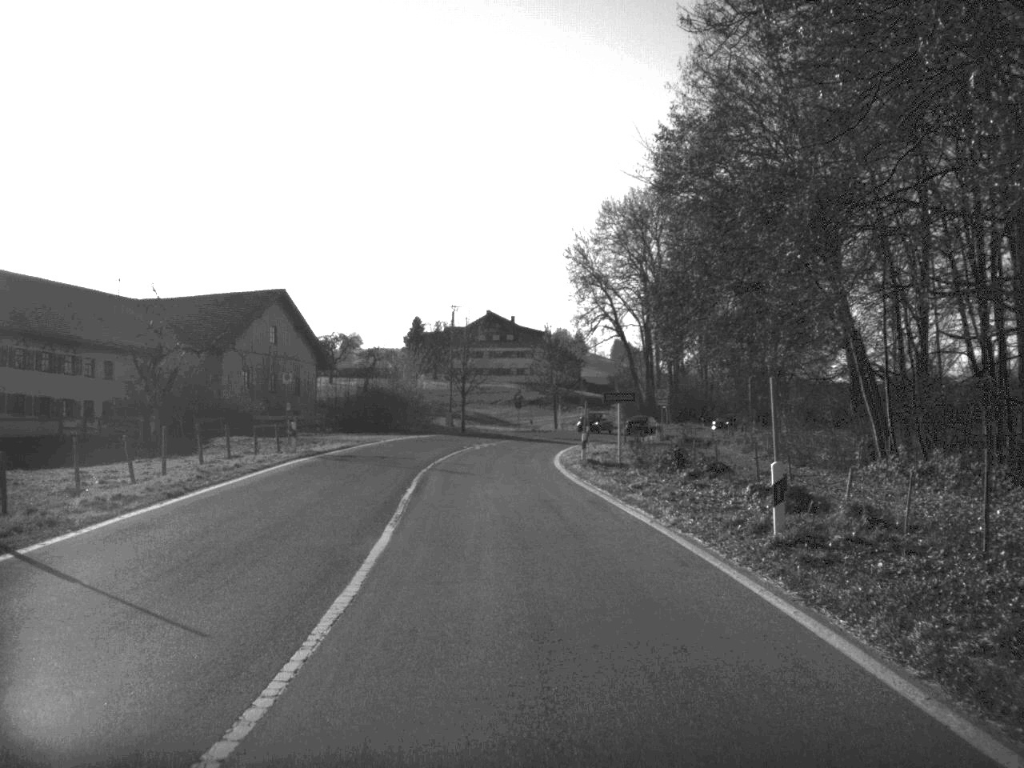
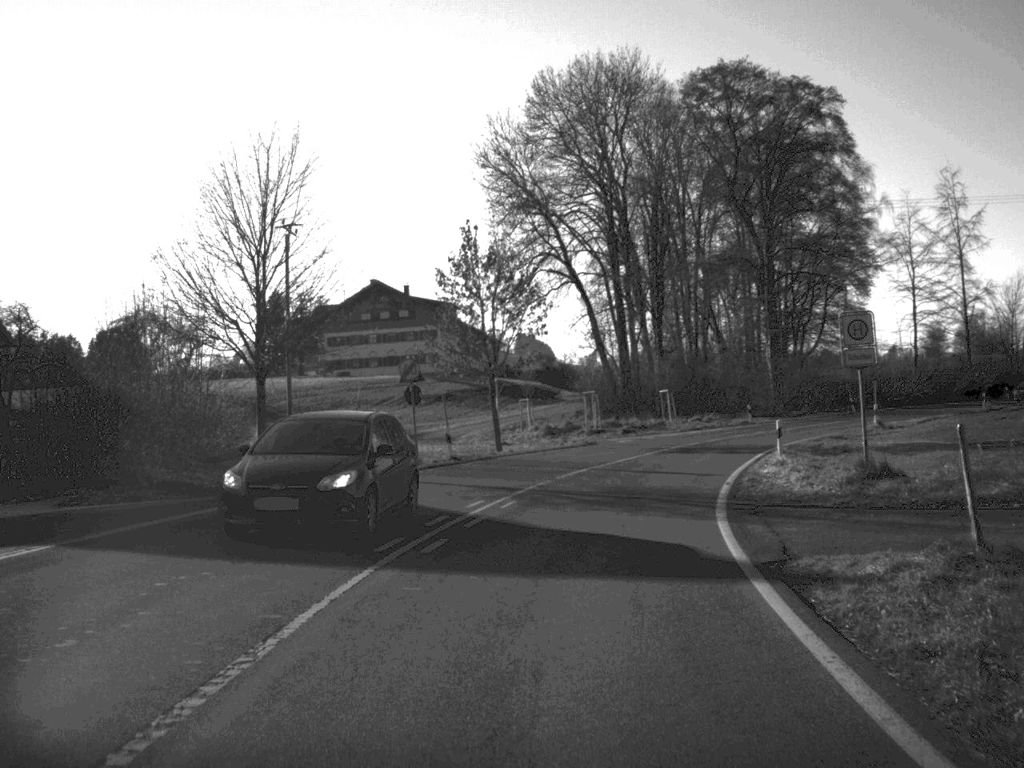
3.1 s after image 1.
(-0.1, +52.9) m; +5°
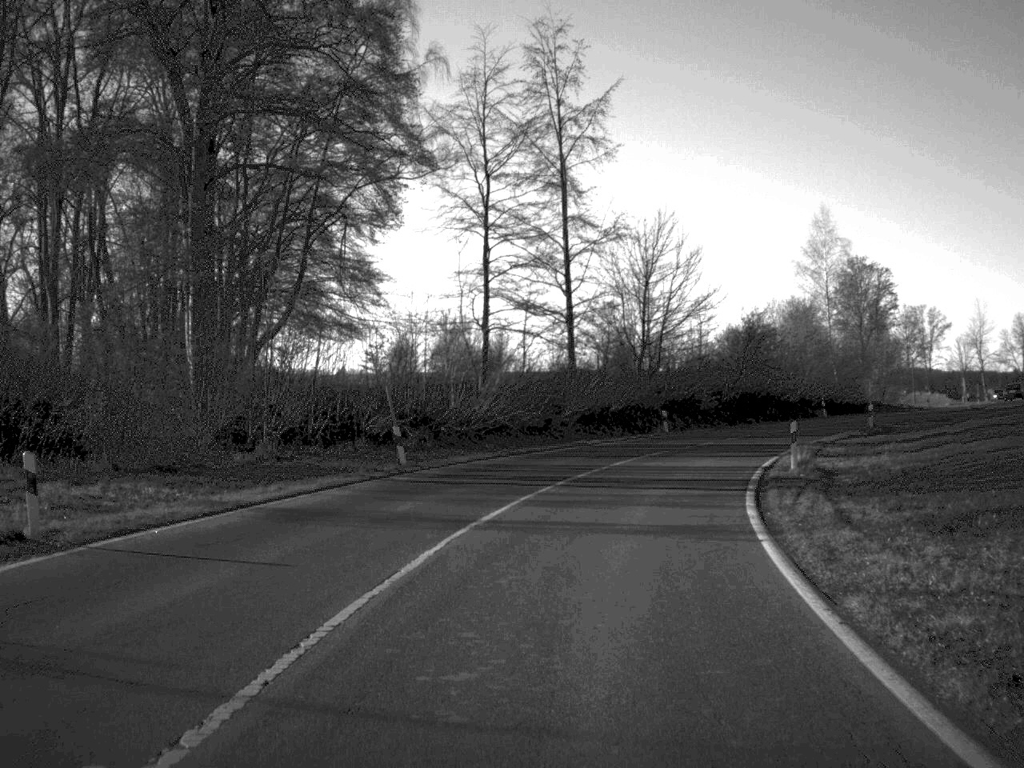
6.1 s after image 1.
(+10.5, +51.2) m; +25°
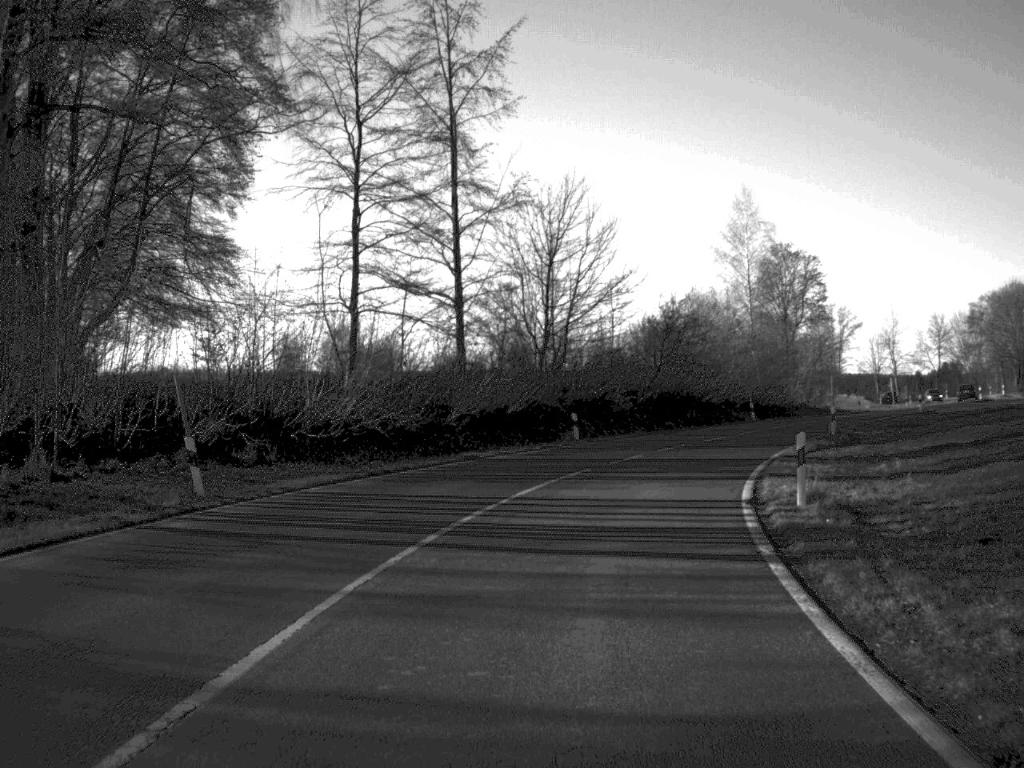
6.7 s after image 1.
(+0.4, +10.1) m; +5°
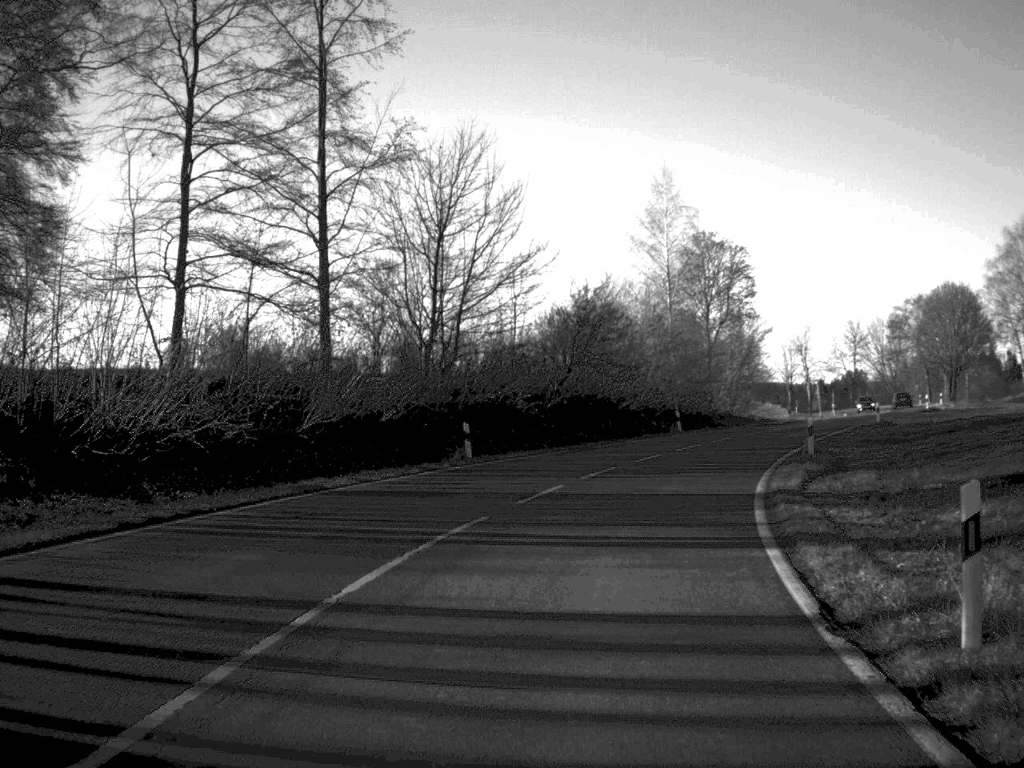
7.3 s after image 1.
(+0.4, +10.2) m; +5°
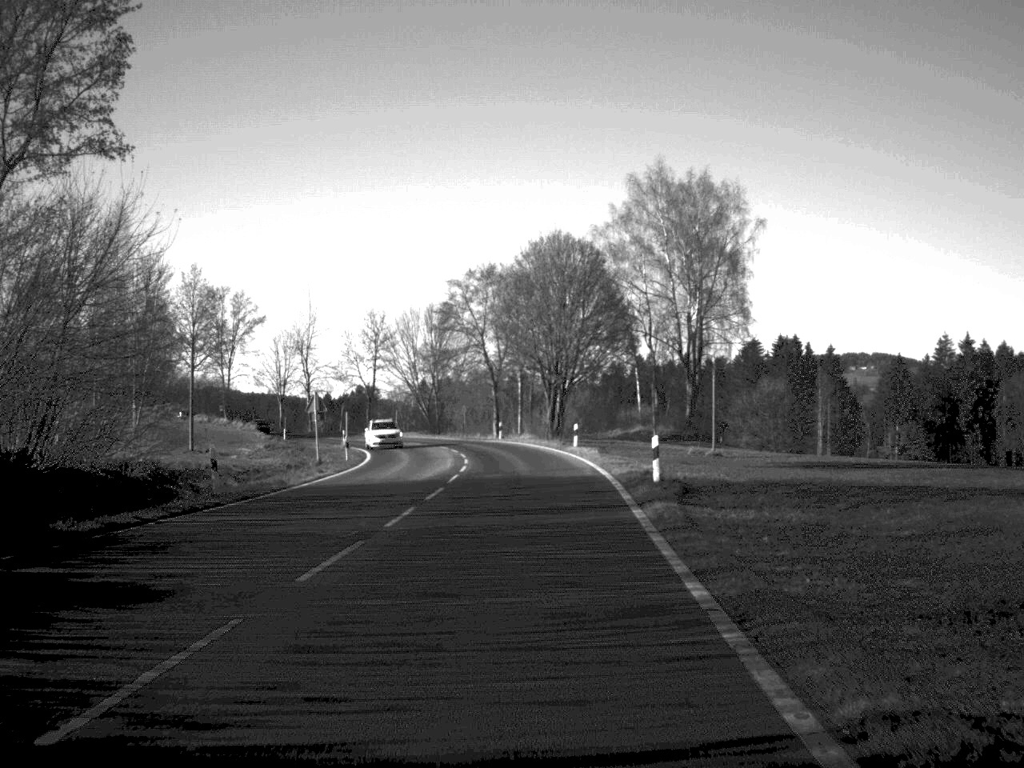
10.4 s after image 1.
(+12.4, +53.7) m; +22°
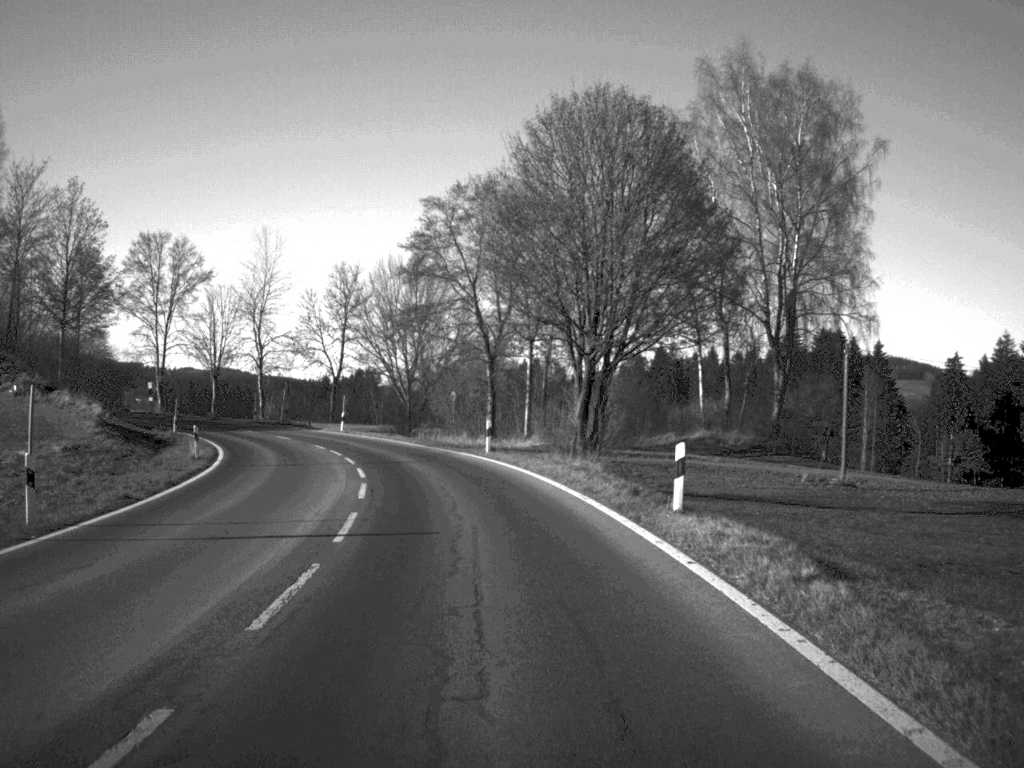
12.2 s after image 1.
(0.0, +32.7) m; -1°
